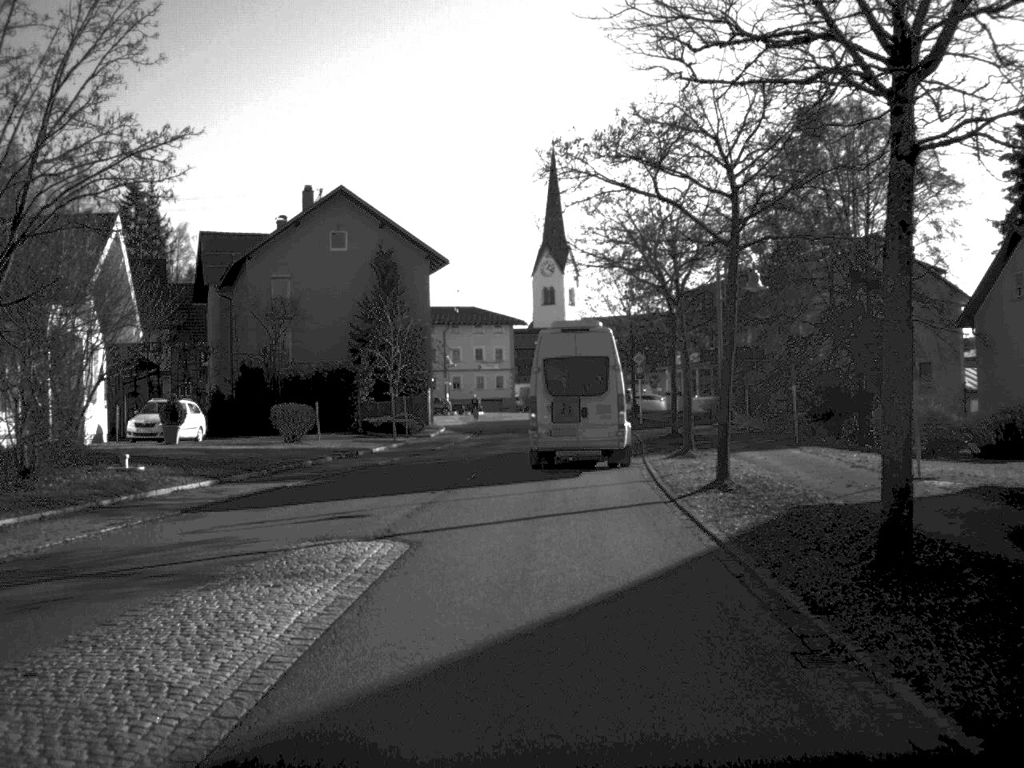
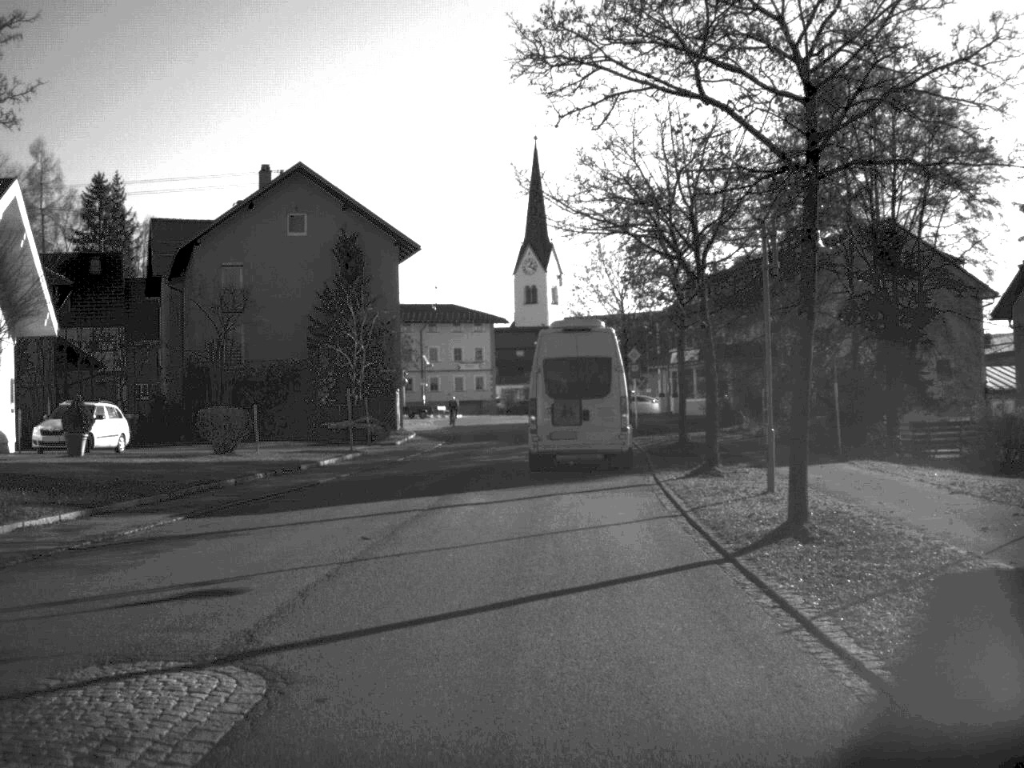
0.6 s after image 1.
(0.0, +6.8) m; +1°
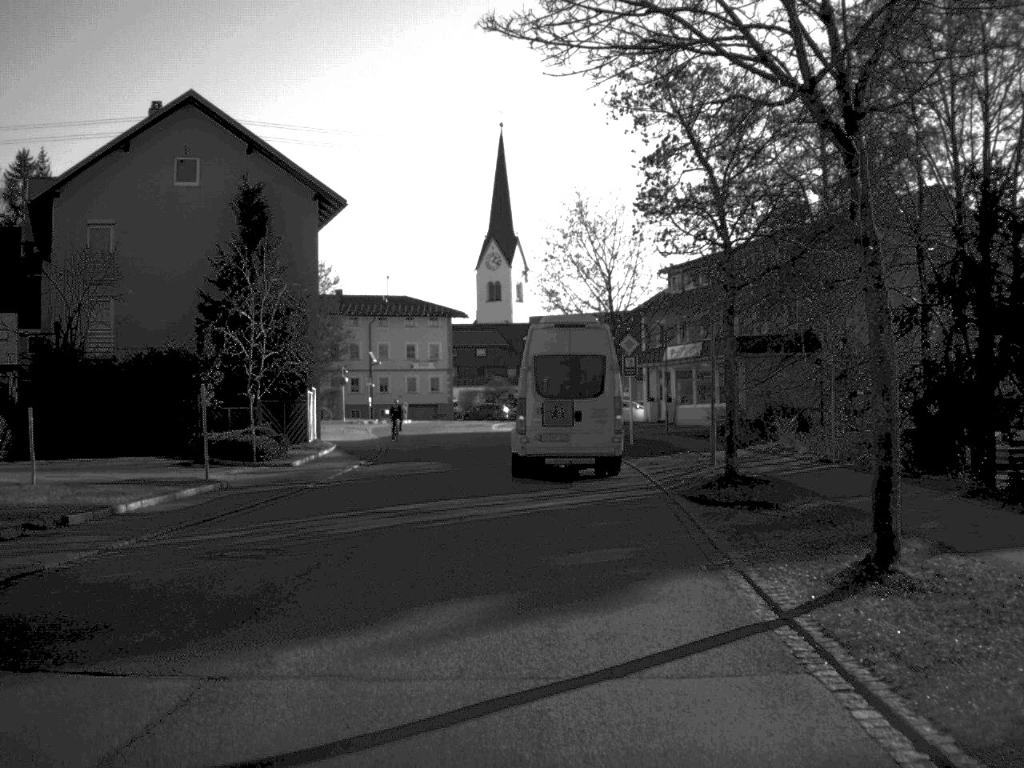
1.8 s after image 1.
(+0.2, +13.7) m; +2°
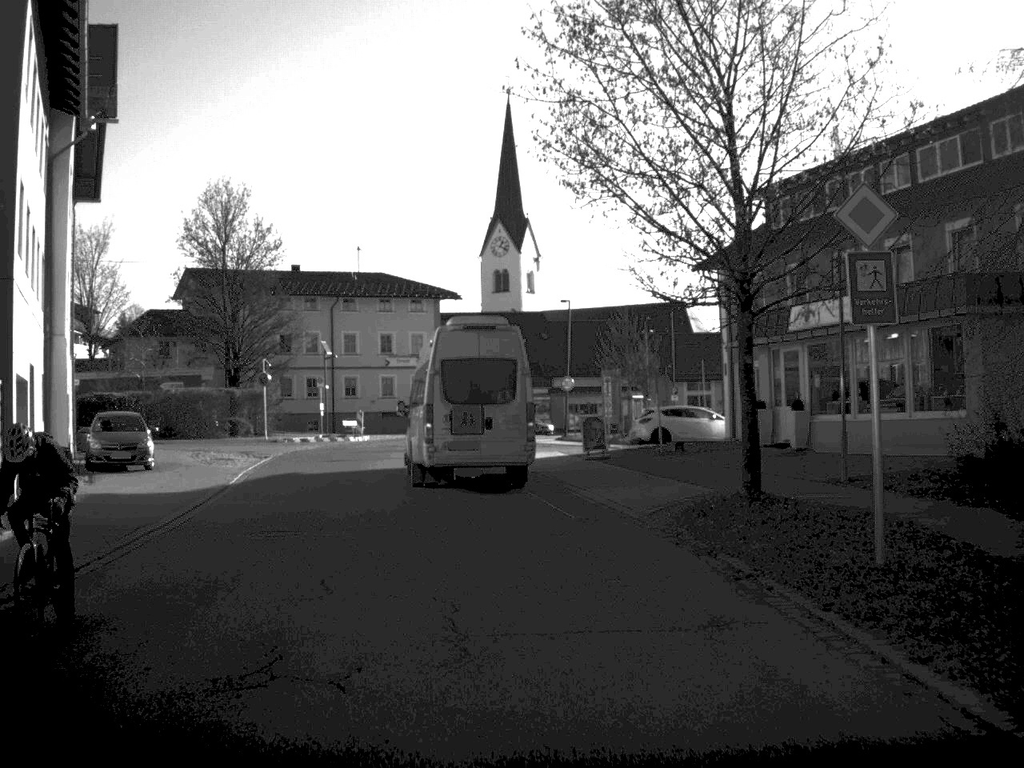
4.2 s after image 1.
(+0.2, +26.8) m; -1°
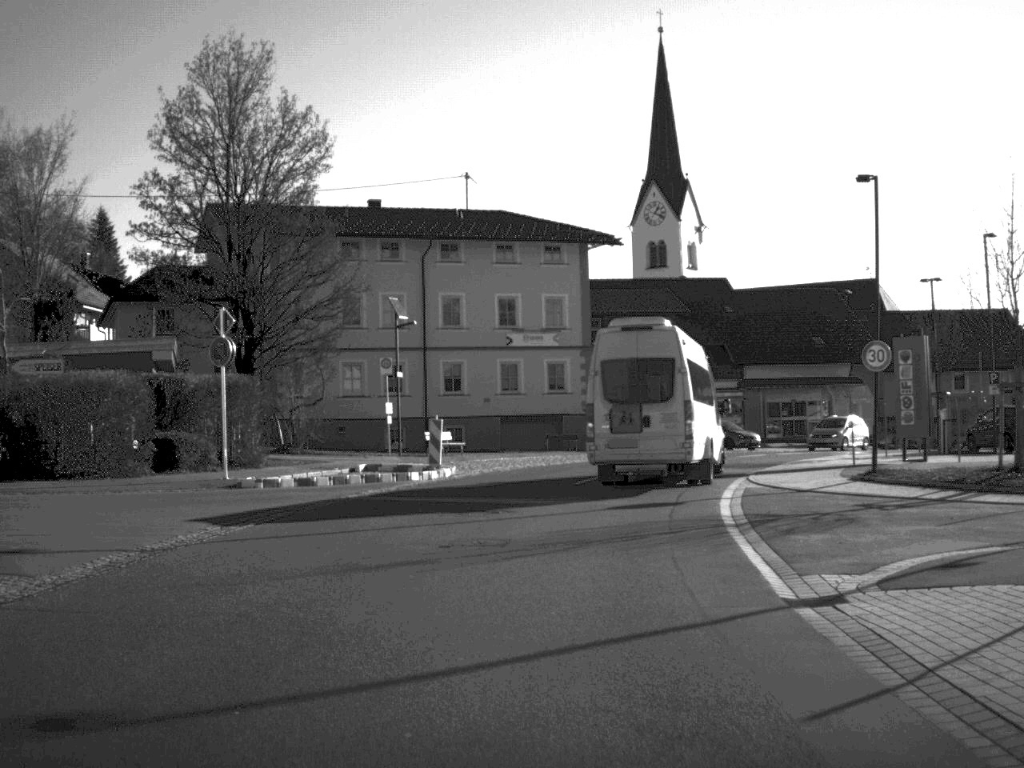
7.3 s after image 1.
(-2.2, +29.9) m; -6°
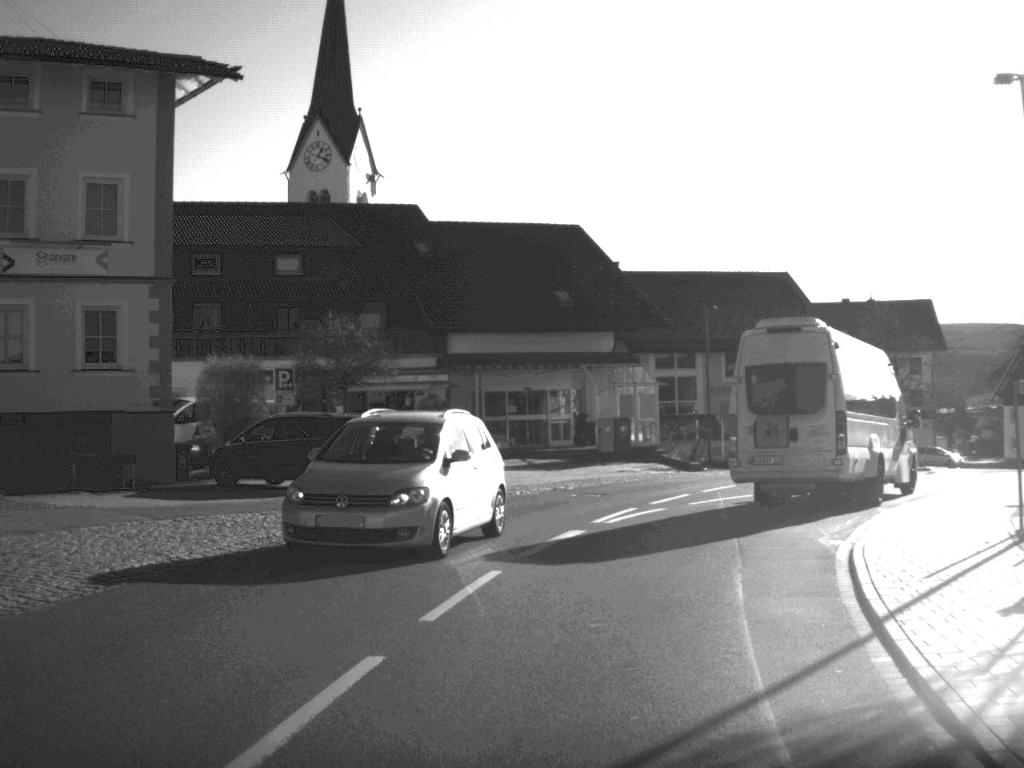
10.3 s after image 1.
(+3.1, +29.0) m; +15°
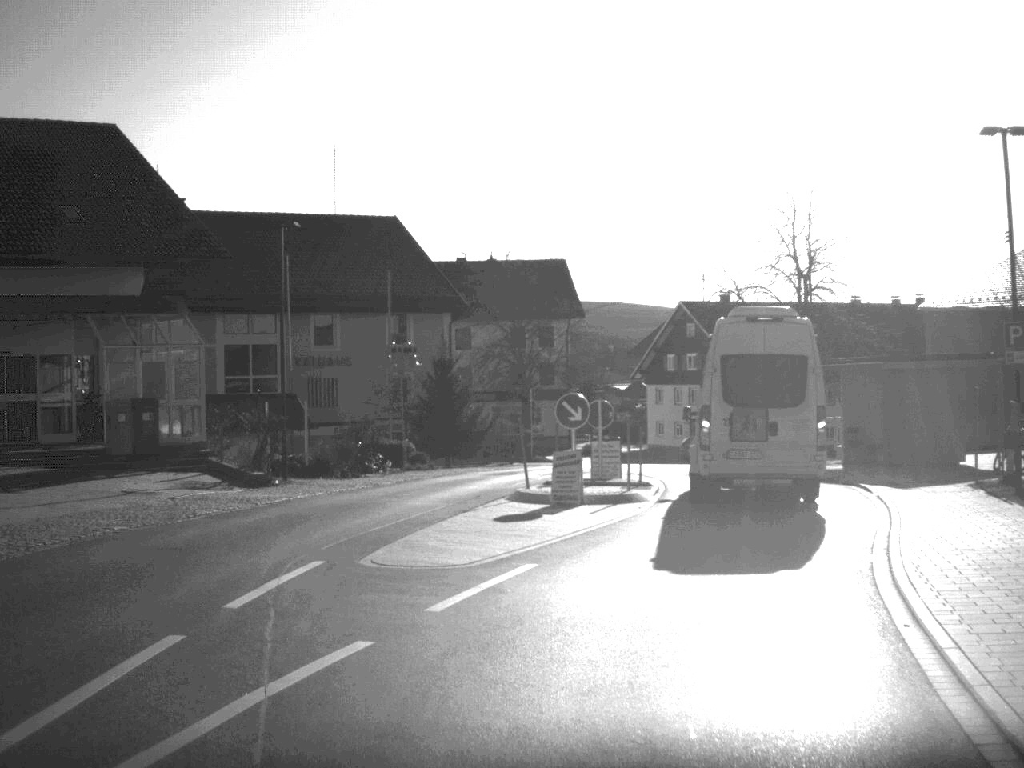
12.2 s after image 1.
(+2.4, +17.0) m; +18°
